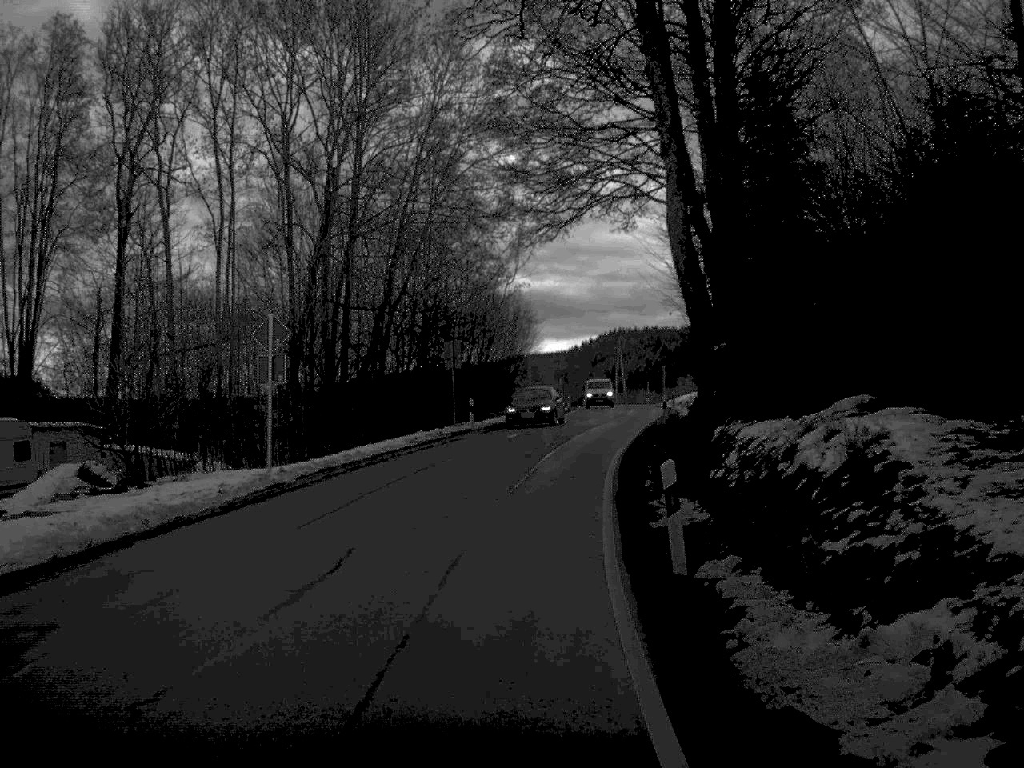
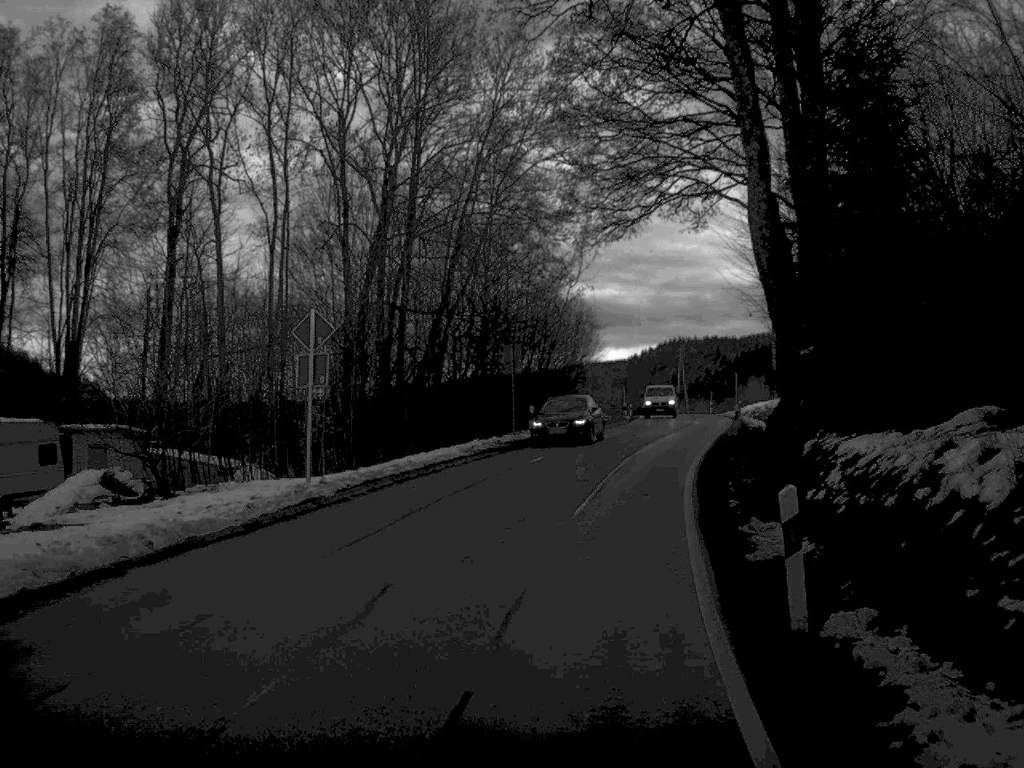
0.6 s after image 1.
(-0.1, +2.5) m; -3°
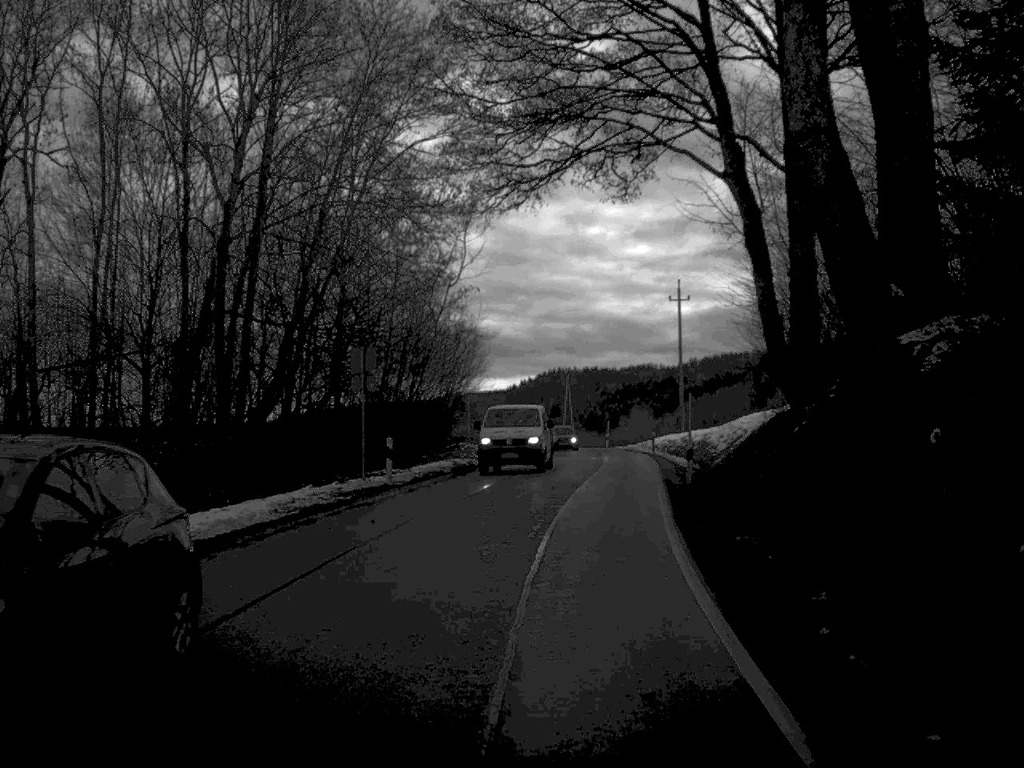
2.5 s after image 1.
(+0.4, +12.8) m; +6°
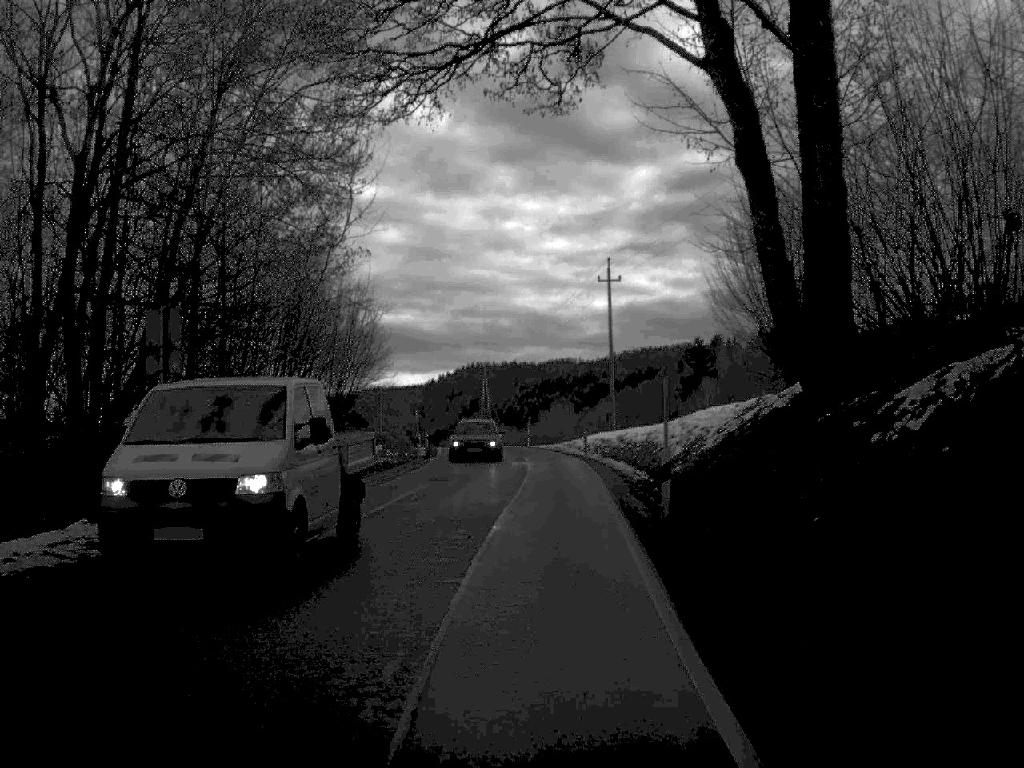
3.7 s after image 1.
(+0.3, +9.7) m; +3°
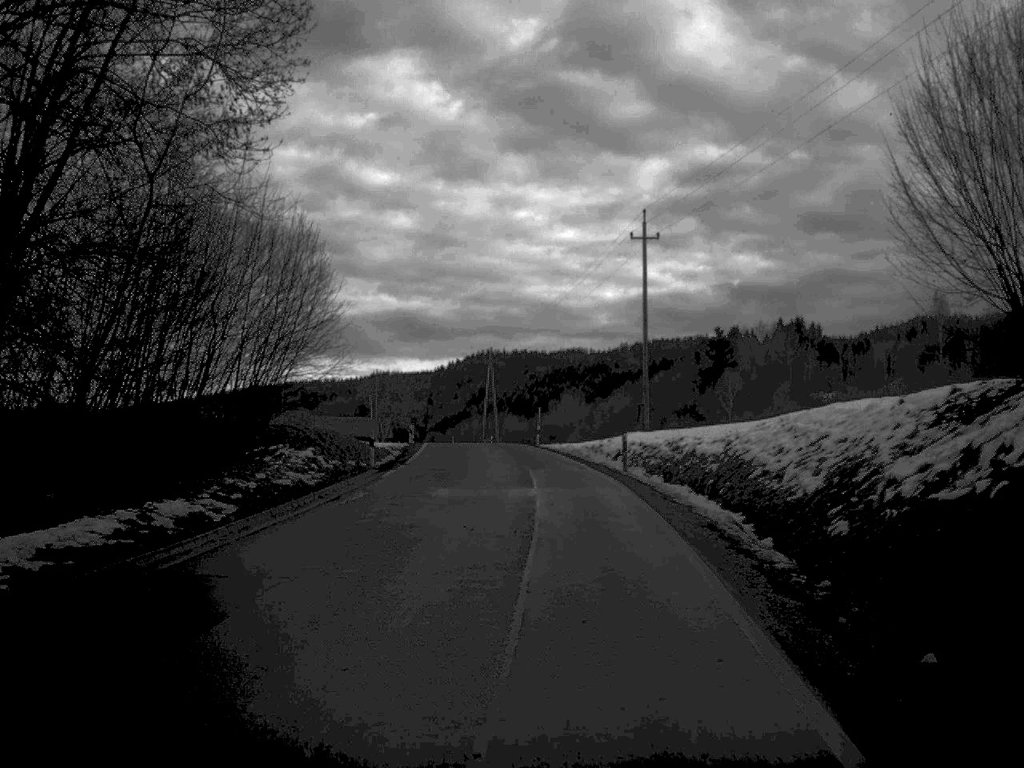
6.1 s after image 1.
(0.0, +16.7) m; -1°
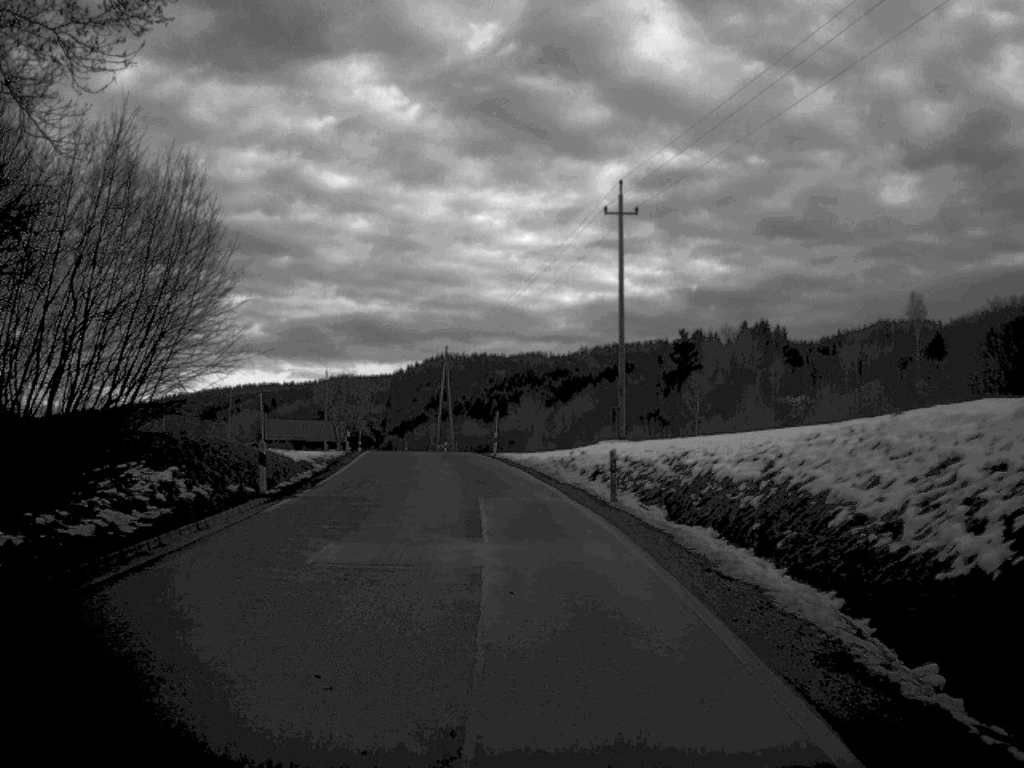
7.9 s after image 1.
(+0.1, +9.2) m; +2°
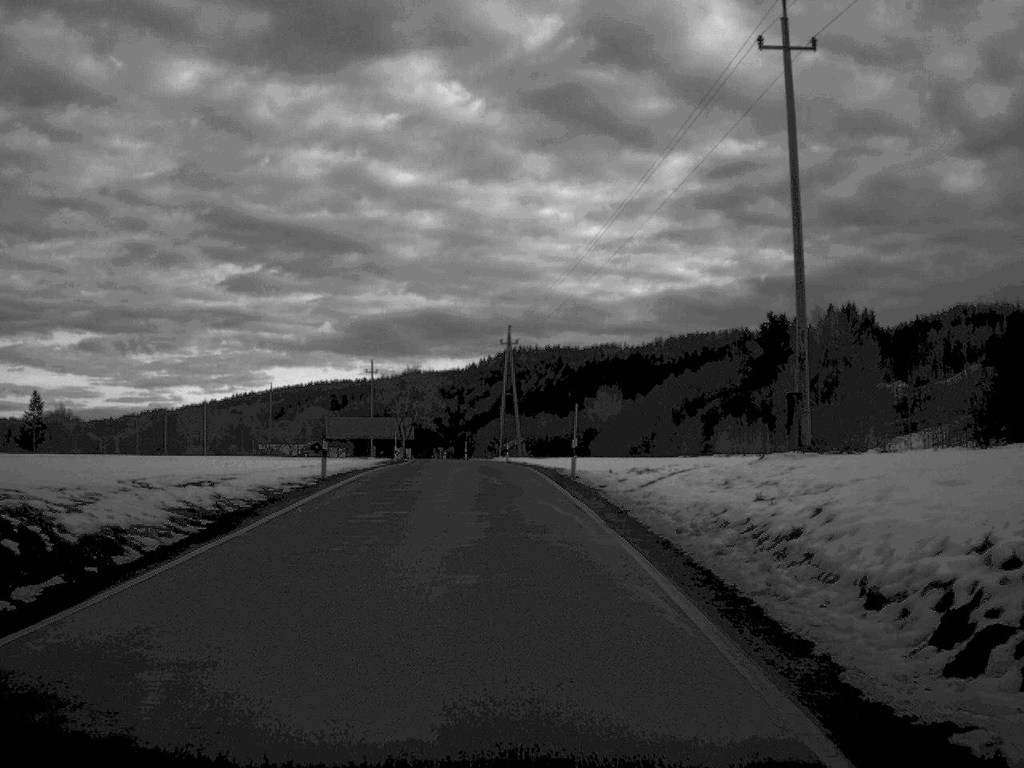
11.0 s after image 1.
(-0.6, +23.9) m; -4°
